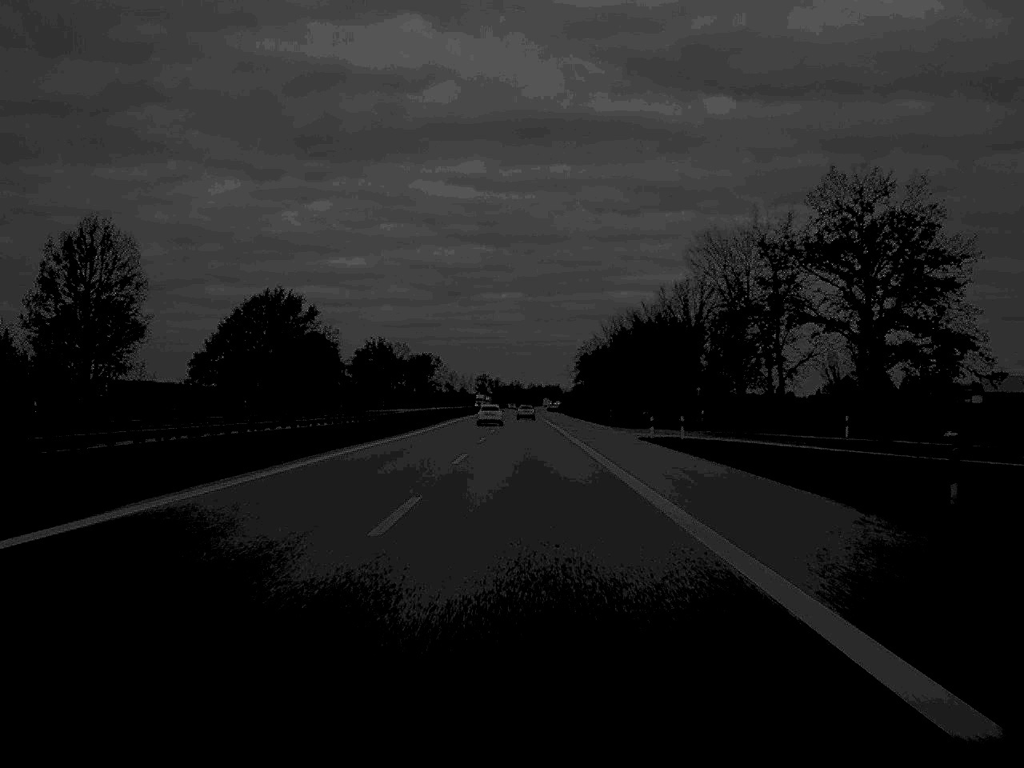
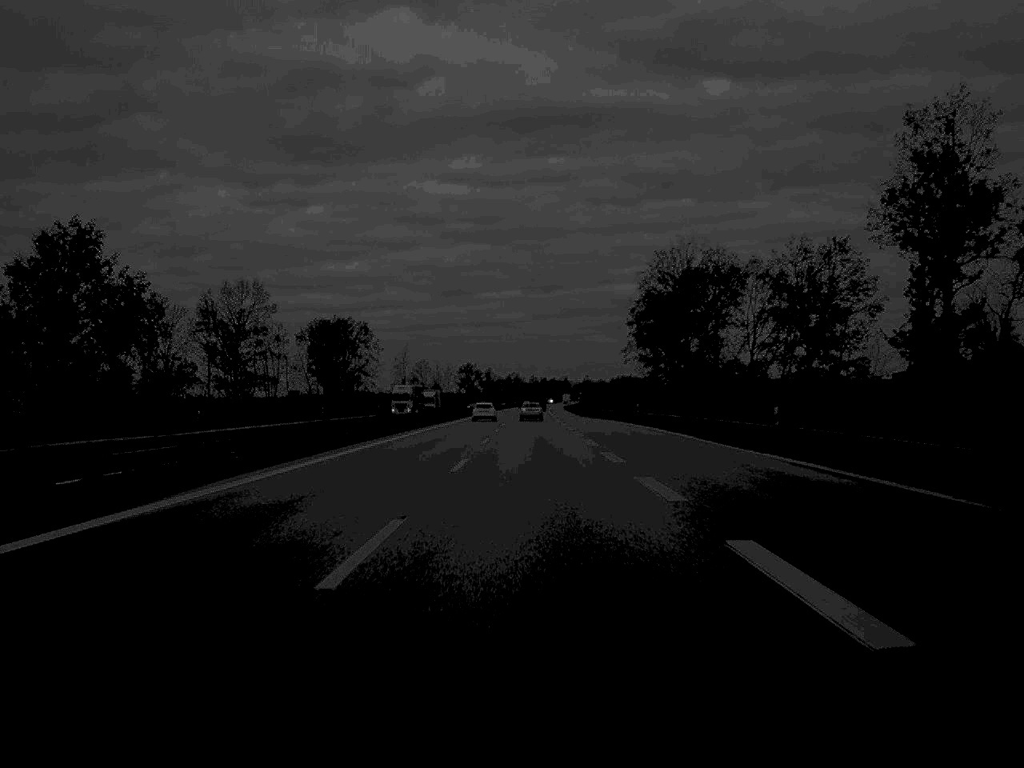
(-0.2, +165.9) m; 0°
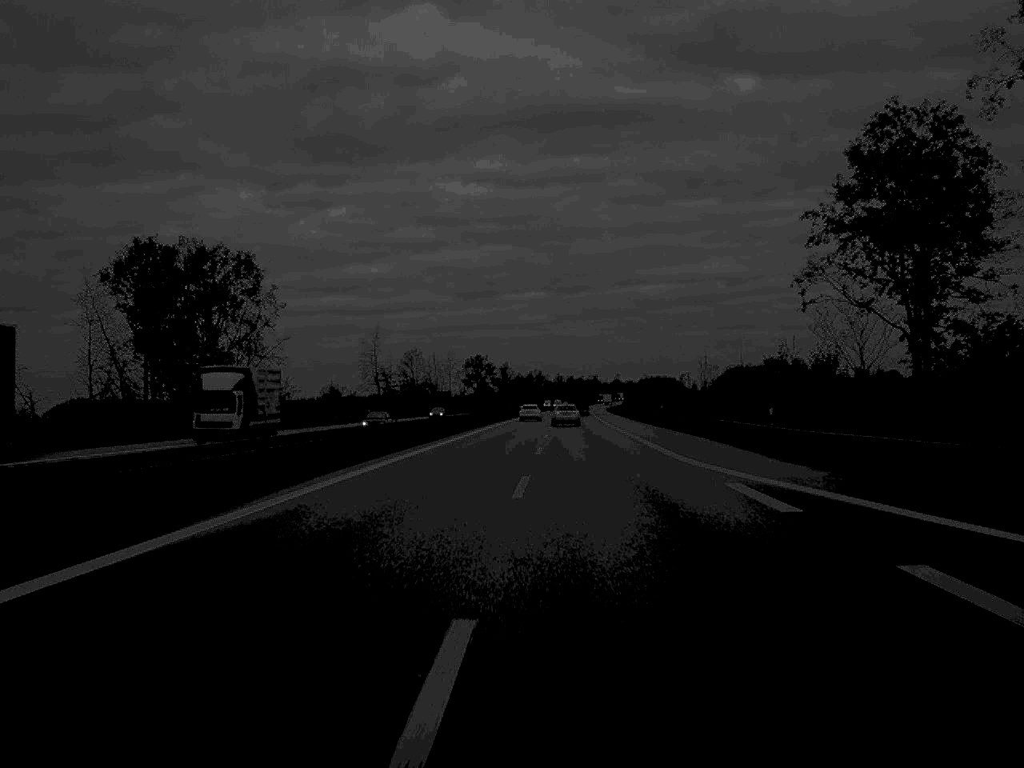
(-0.9, +97.4) m; -1°
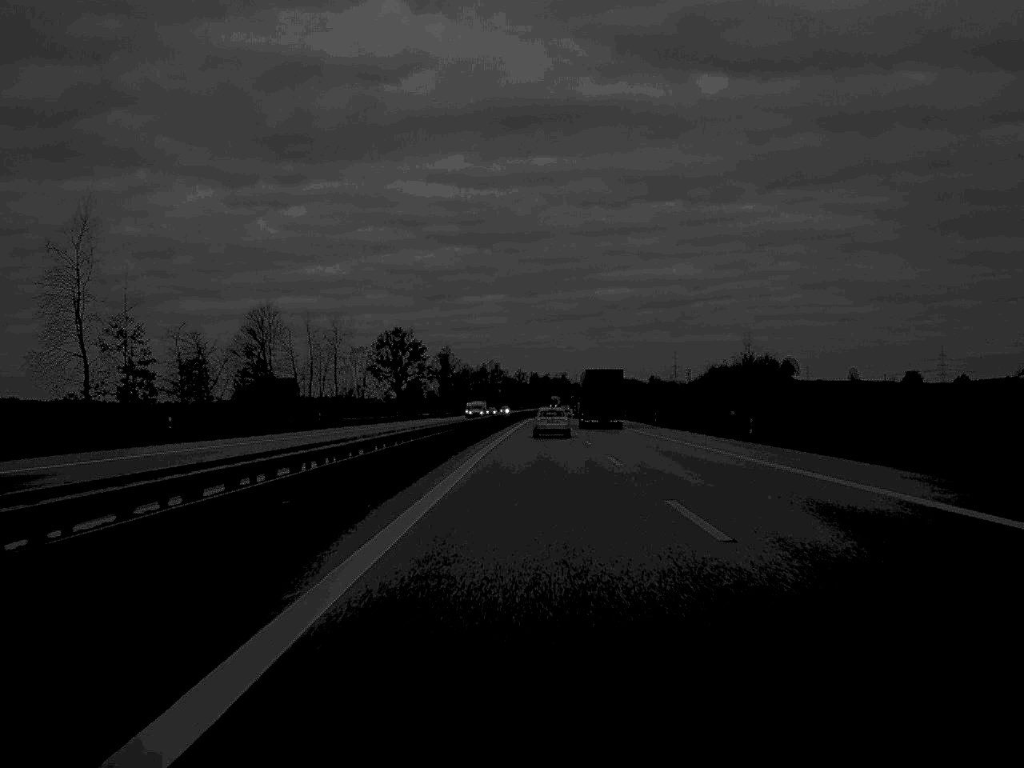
(+1.3, +131.7) m; +2°
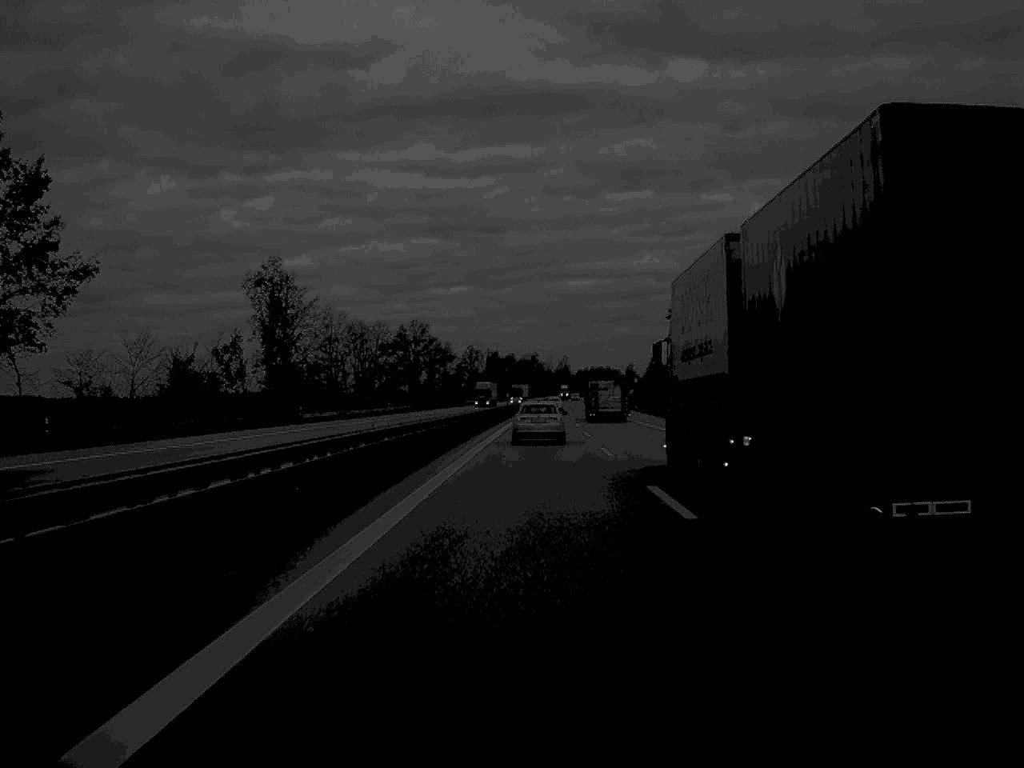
(+2.6, +159.4) m; +1°
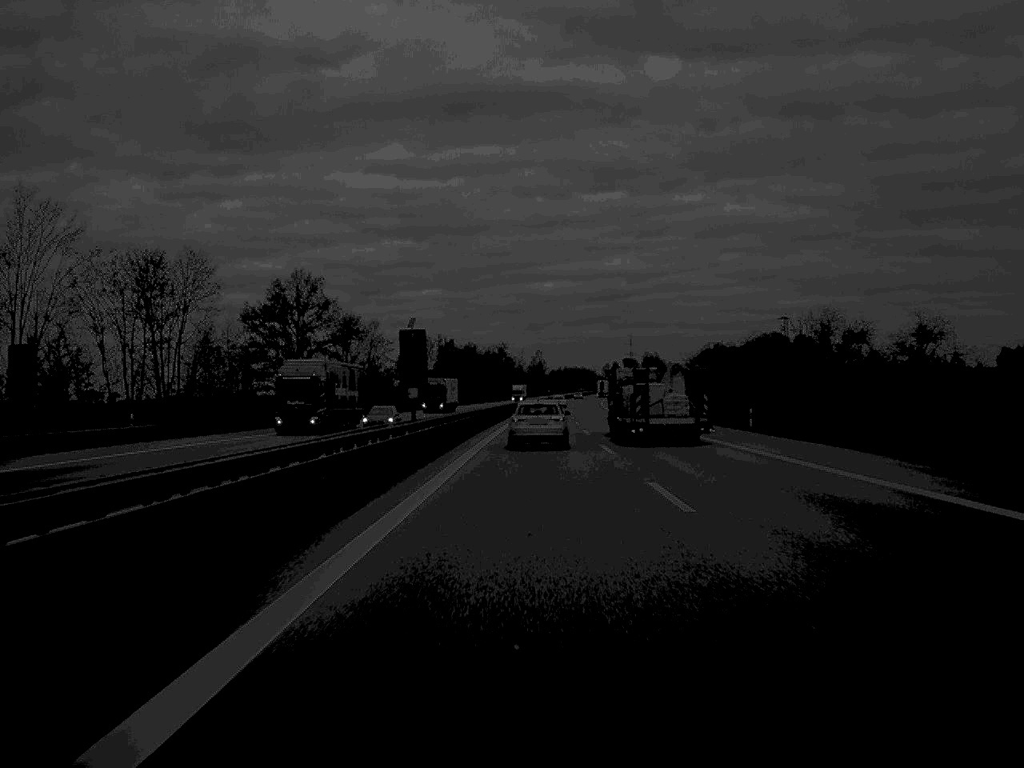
(+1.1, +88.6) m; +1°
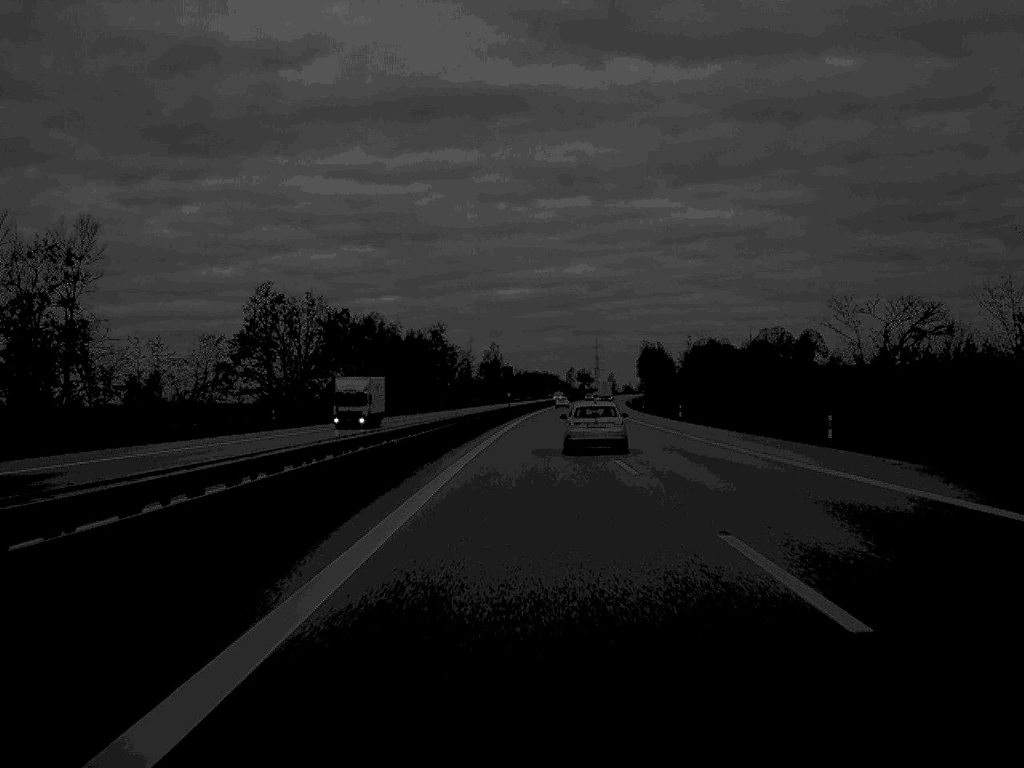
(+1.9, +115.9) m; +2°
